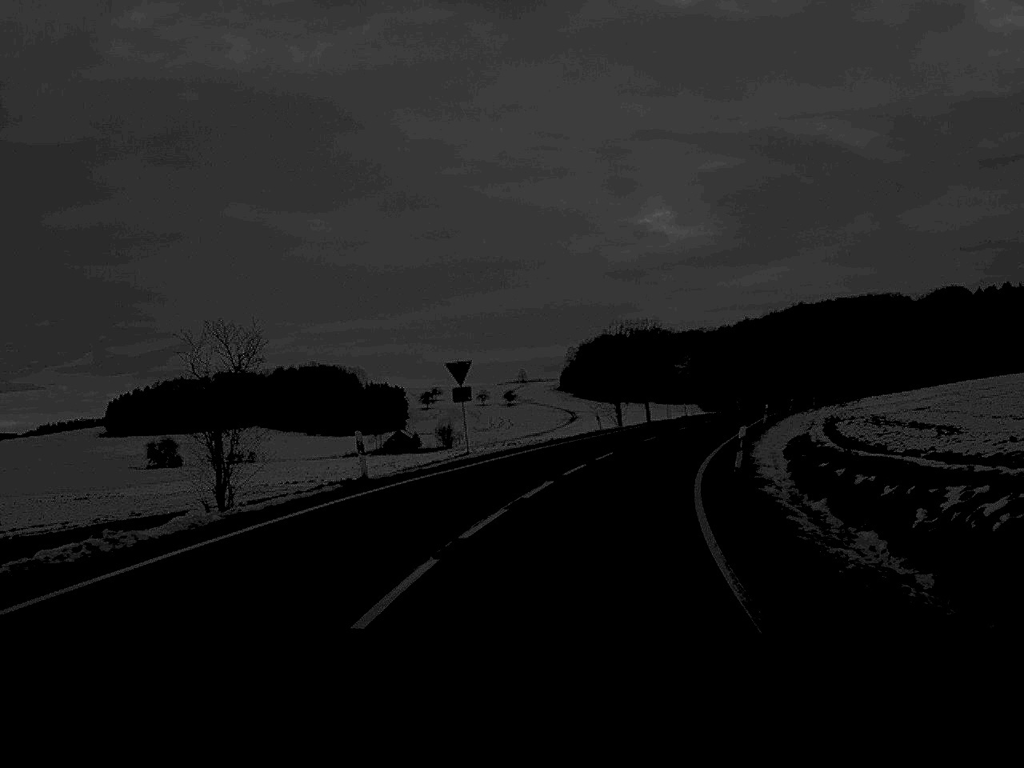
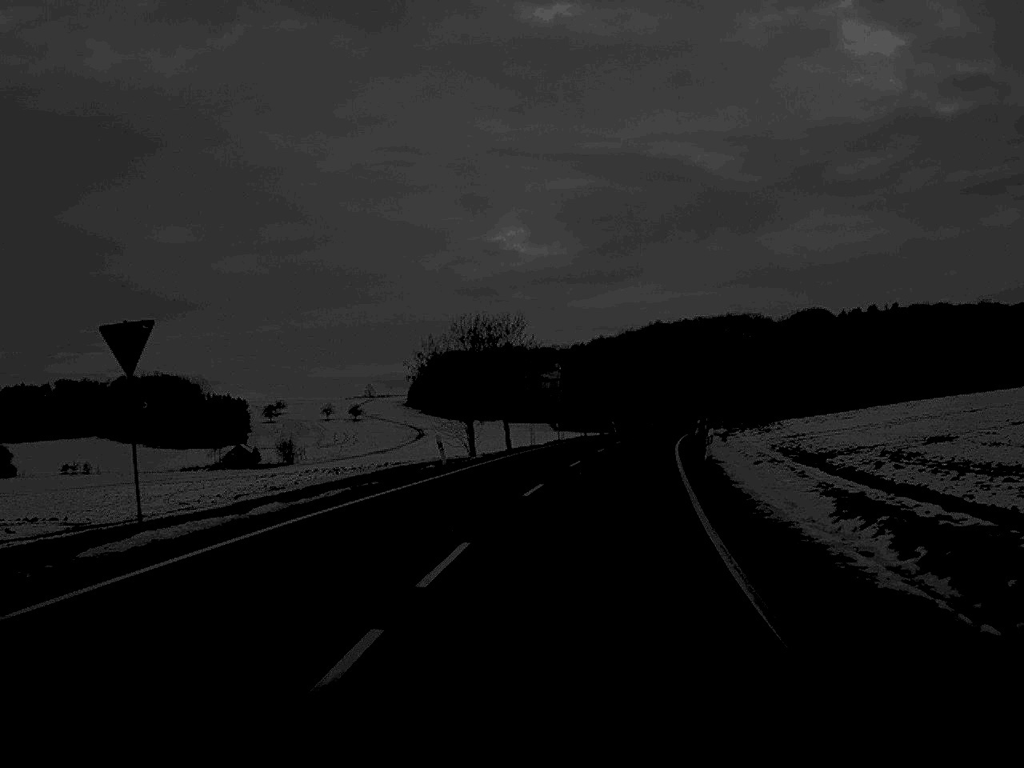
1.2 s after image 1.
(+1.2, +21.4) m; +7°
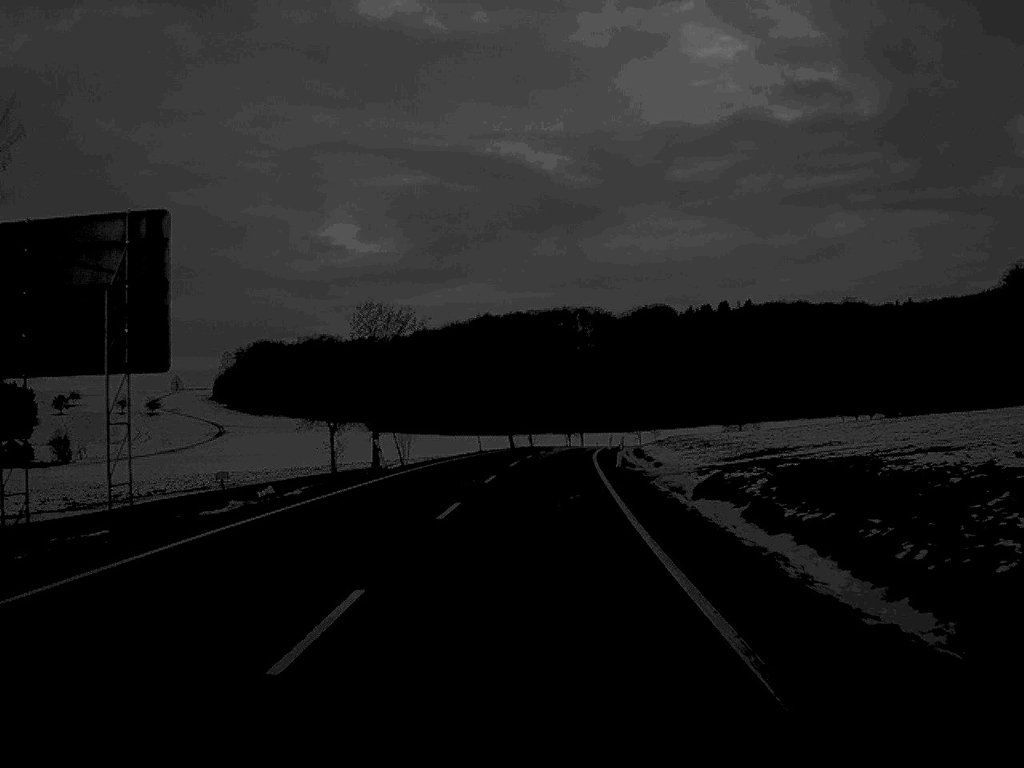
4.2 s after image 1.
(+5.9, +63.4) m; +7°
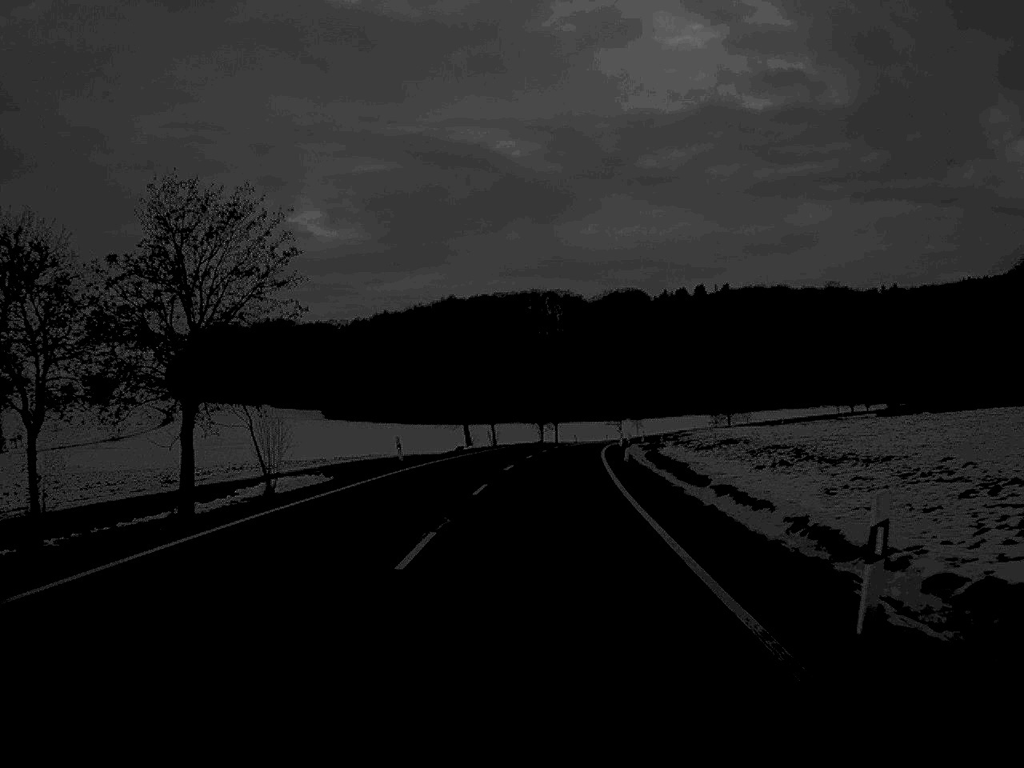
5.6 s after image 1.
(+0.4, +30.9) m; +1°
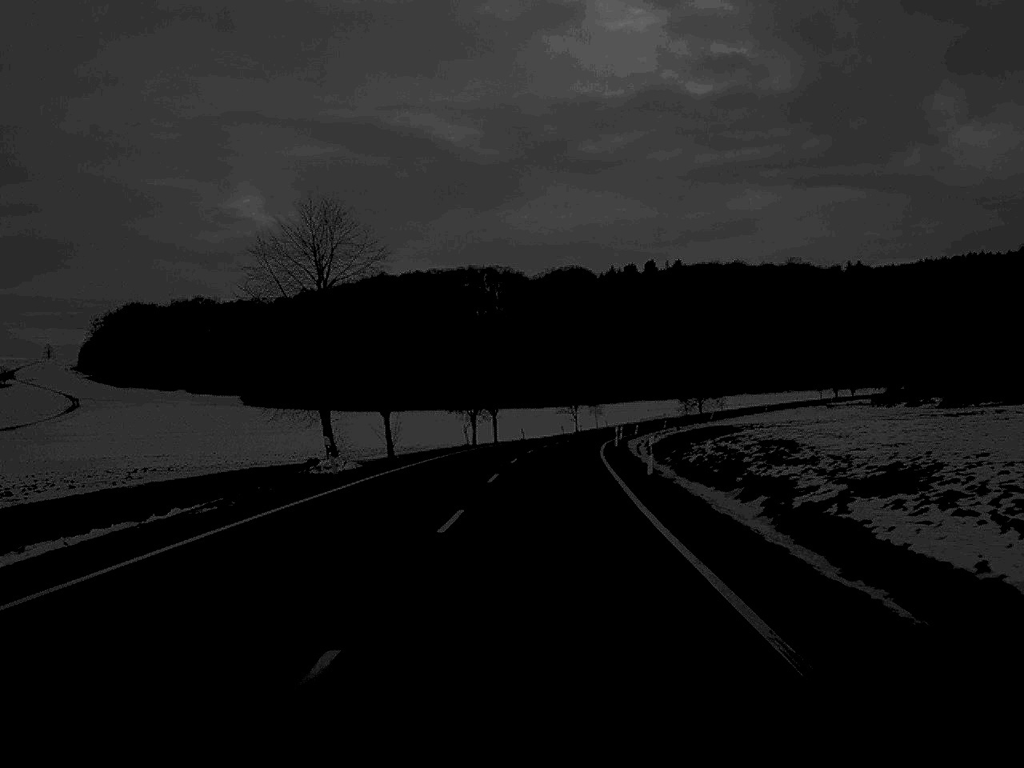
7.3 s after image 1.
(+1.1, +43.9) m; +3°
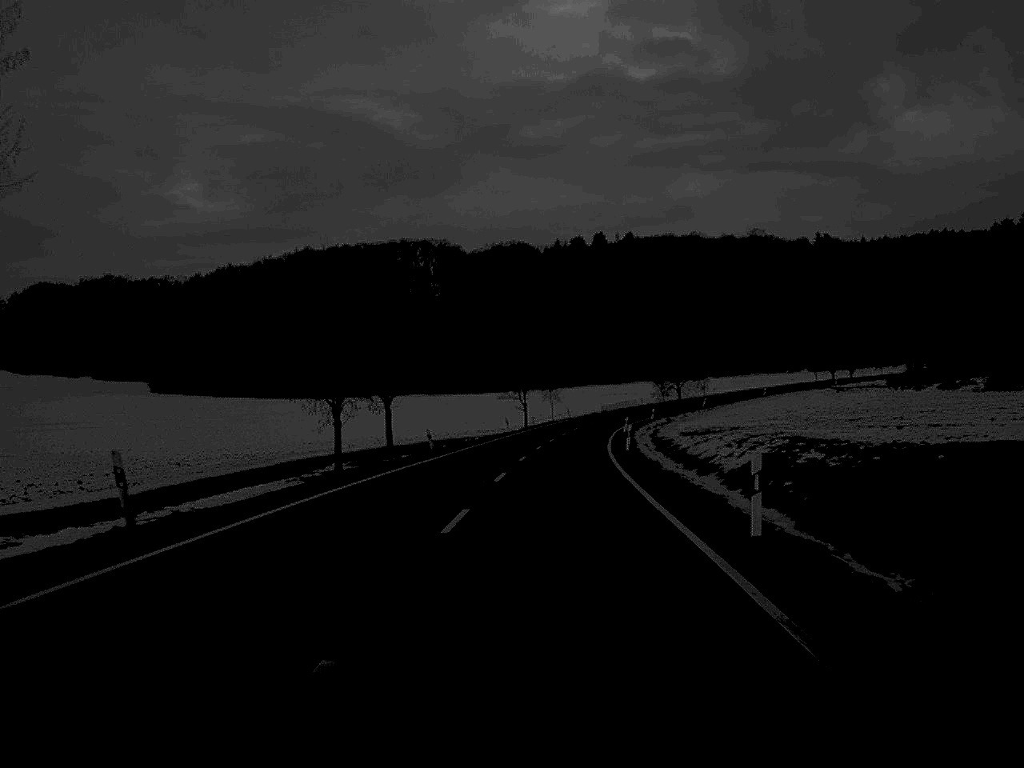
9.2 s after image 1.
(+1.1, +48.3) m; +3°
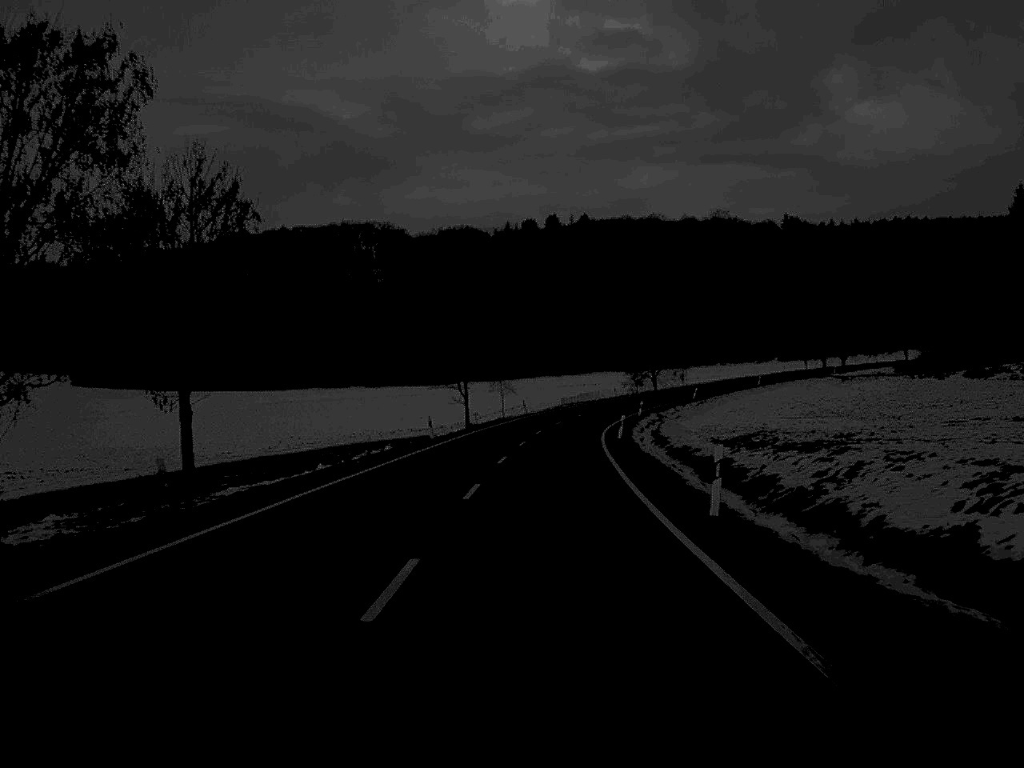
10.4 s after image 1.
(+0.6, +30.5) m; +2°
